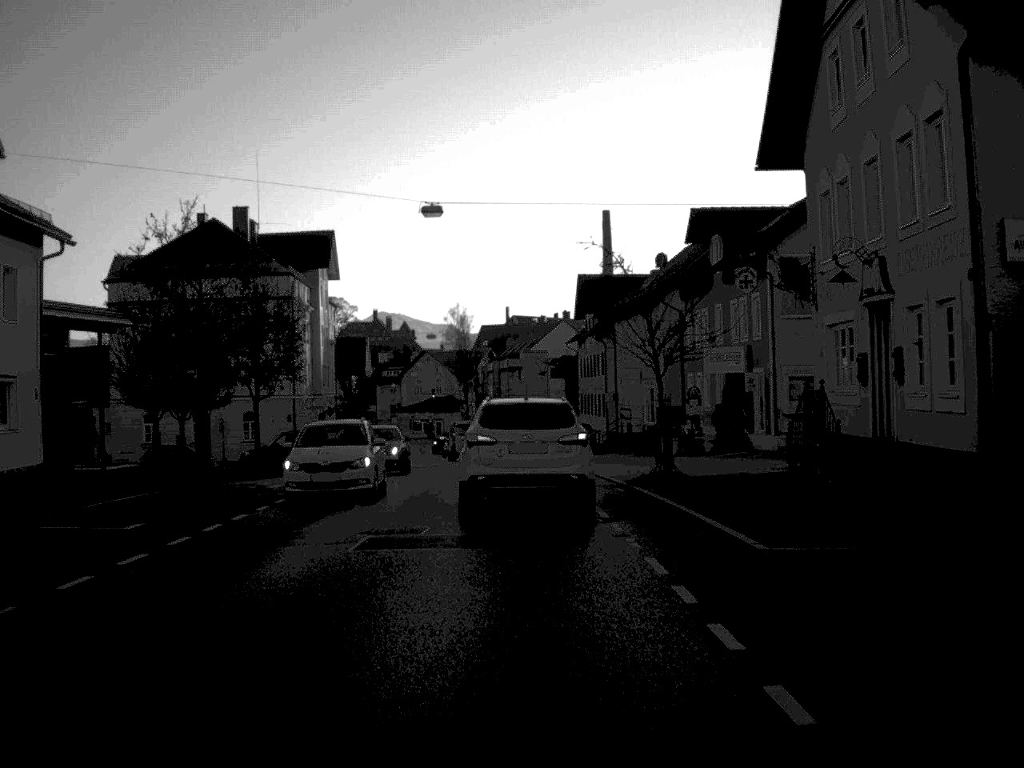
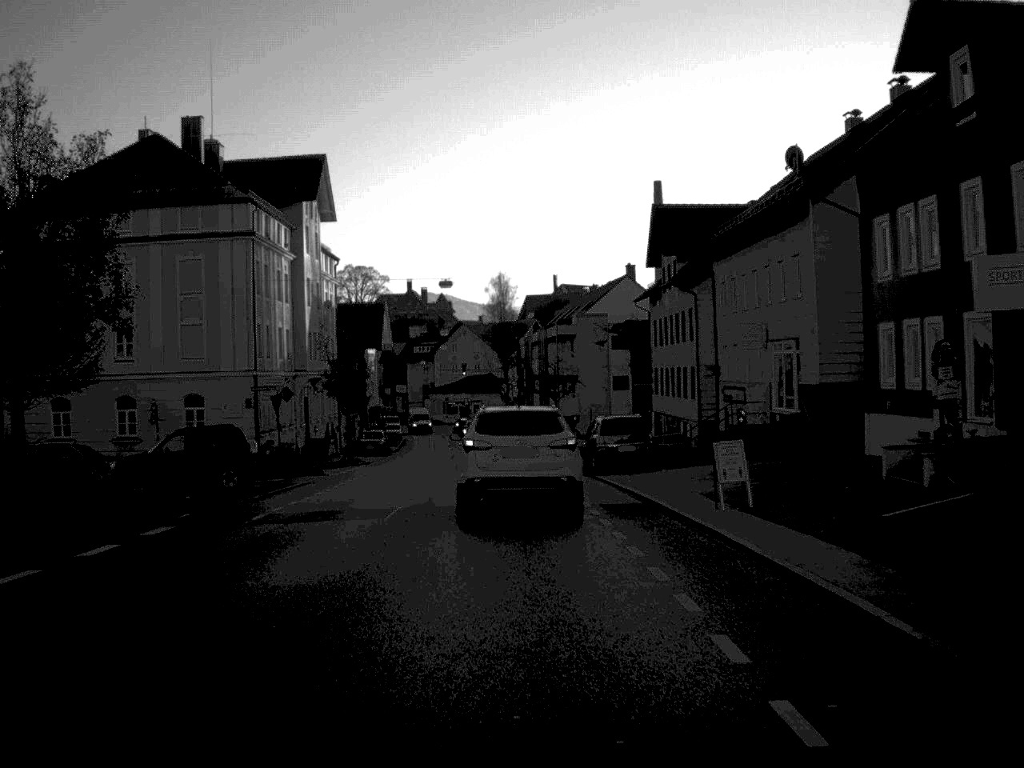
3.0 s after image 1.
(-0.4, +24.0) m; -2°
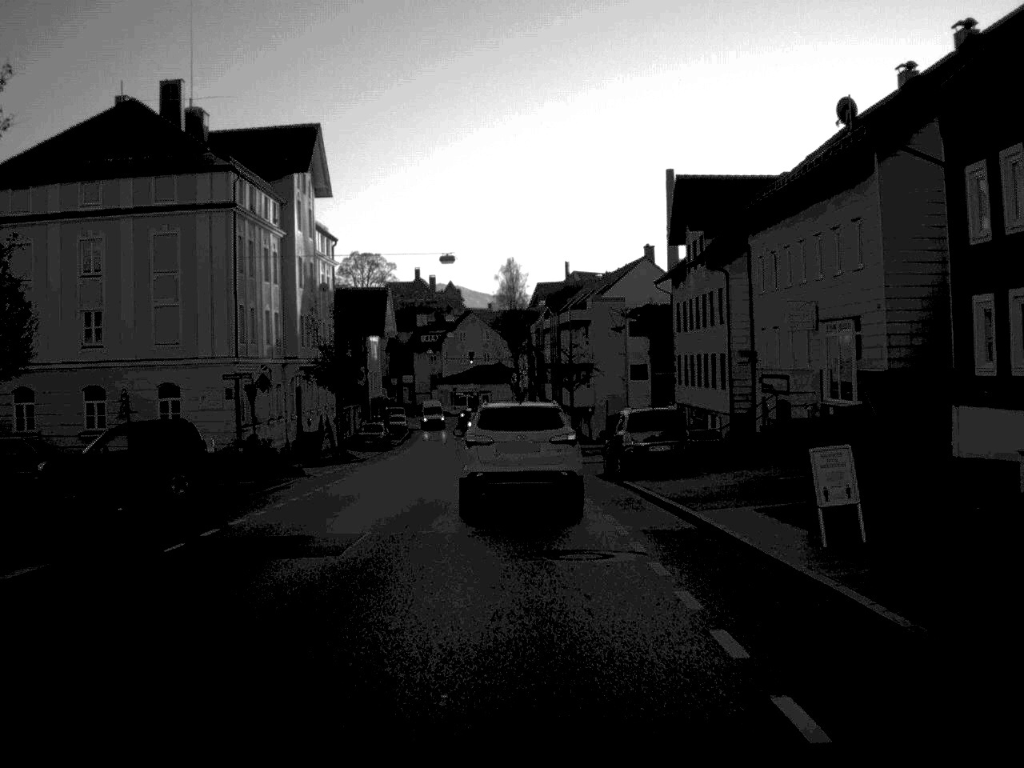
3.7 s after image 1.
(0.0, +5.9) m; -1°
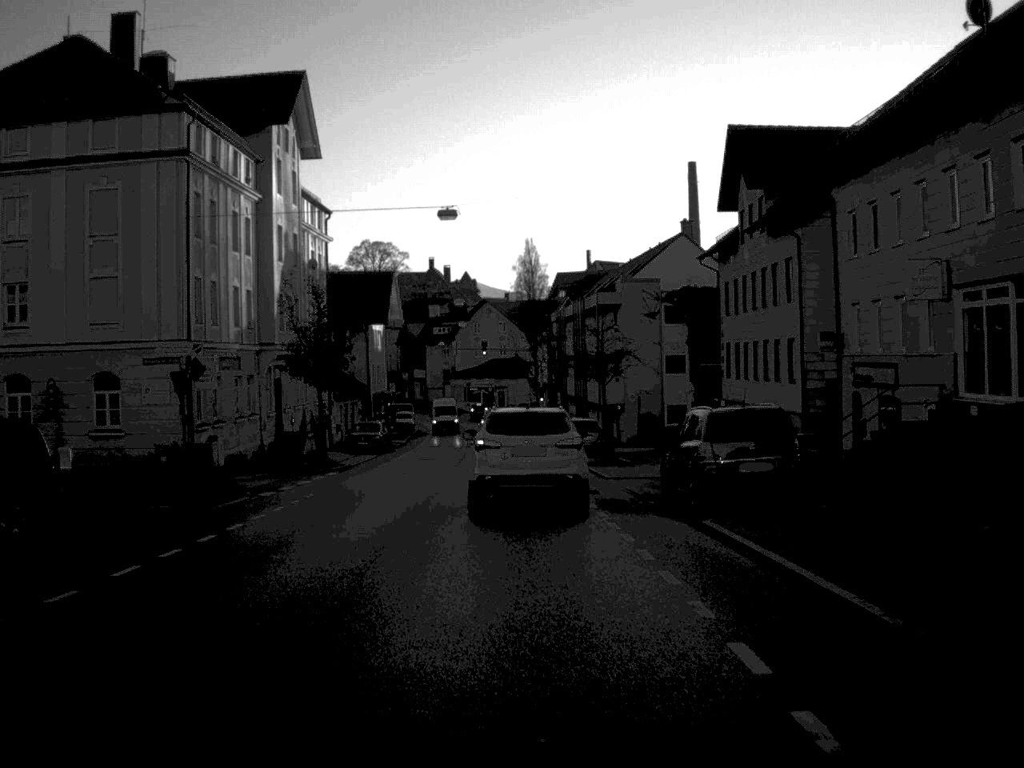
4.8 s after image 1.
(-0.1, +10.2) m; -1°
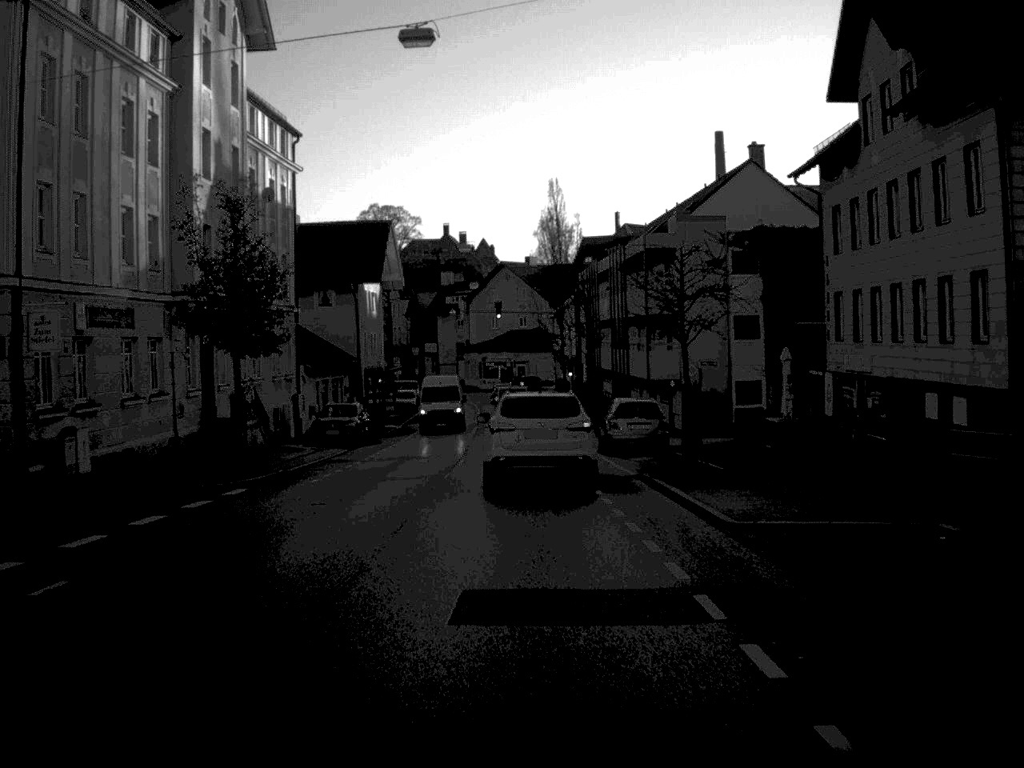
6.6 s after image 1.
(-0.2, +16.3) m; -1°
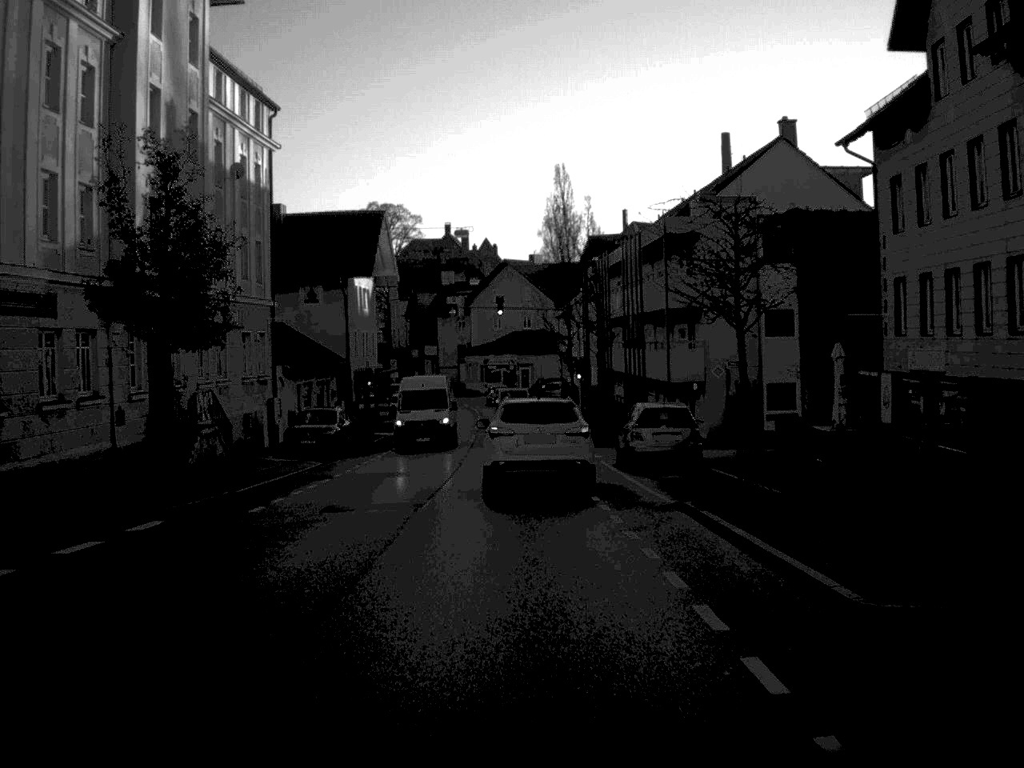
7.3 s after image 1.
(0.0, +6.1) m; 0°
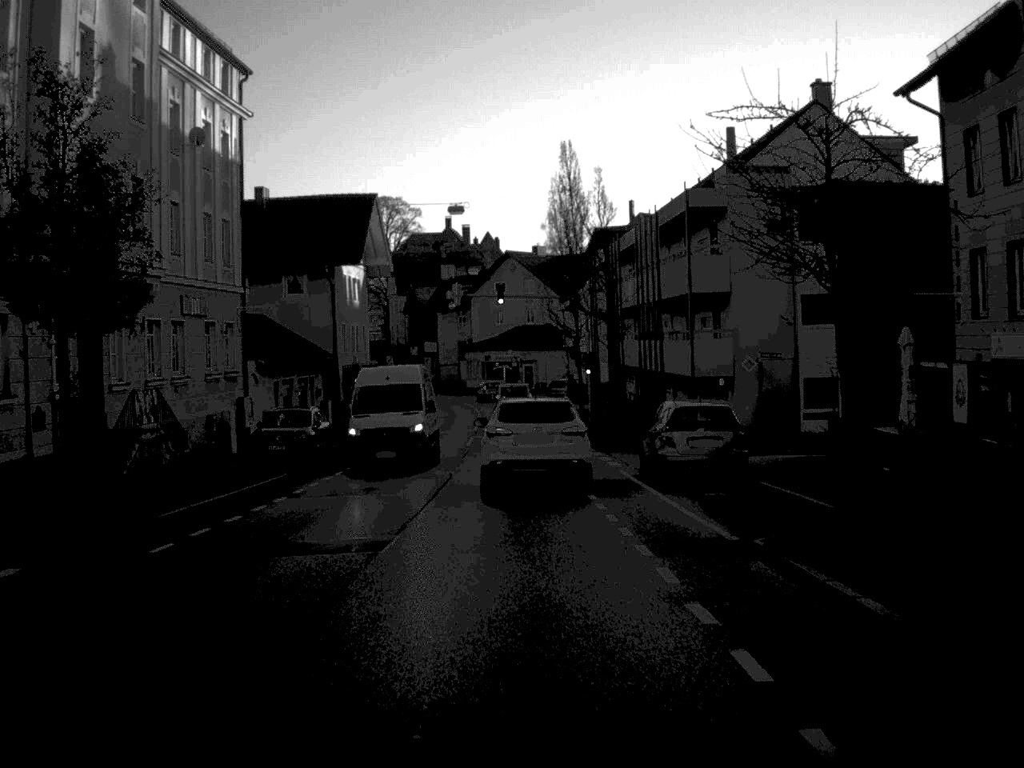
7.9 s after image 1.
(0.0, +5.8) m; 0°
